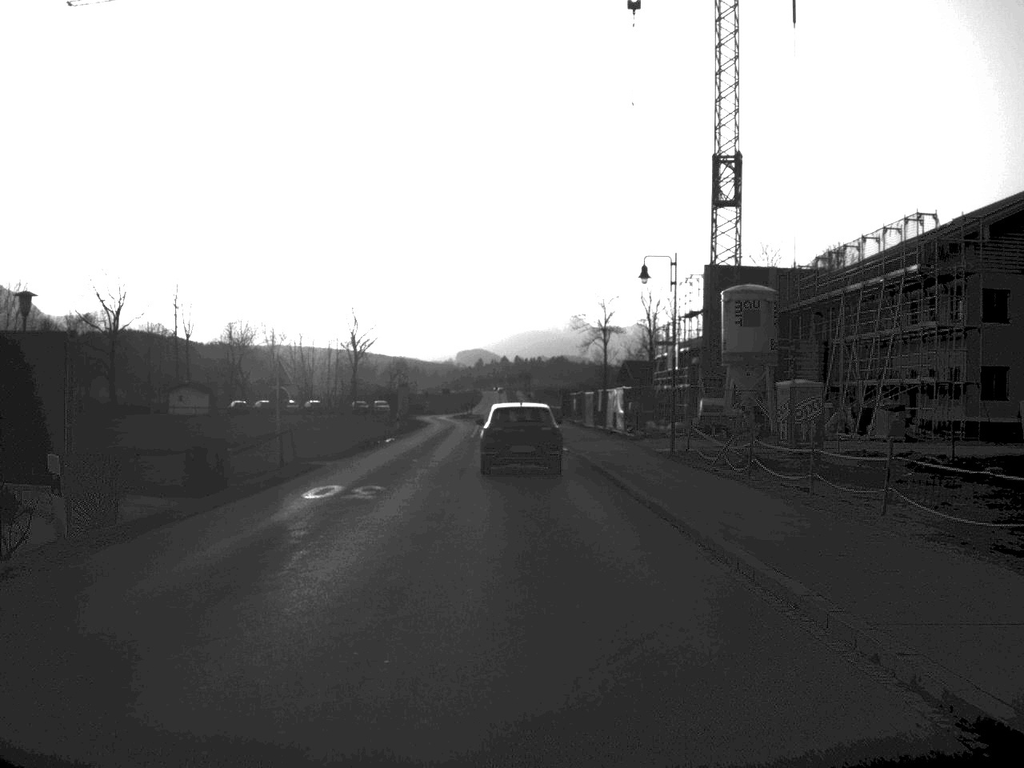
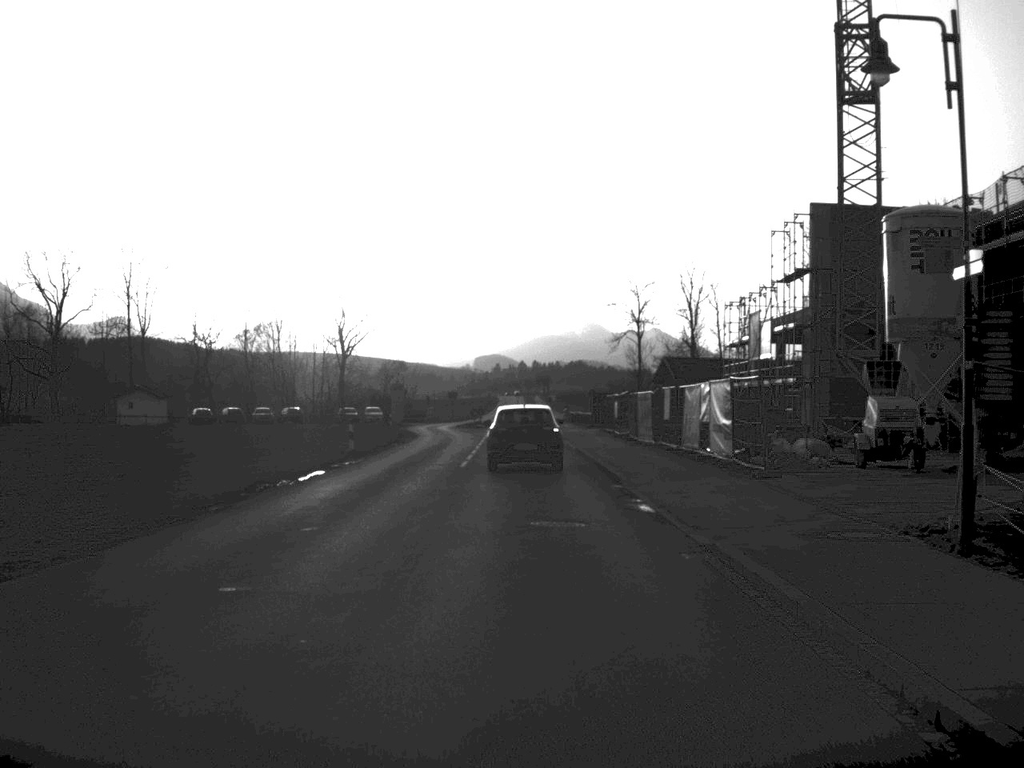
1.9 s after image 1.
(-0.2, +22.9) m; -1°
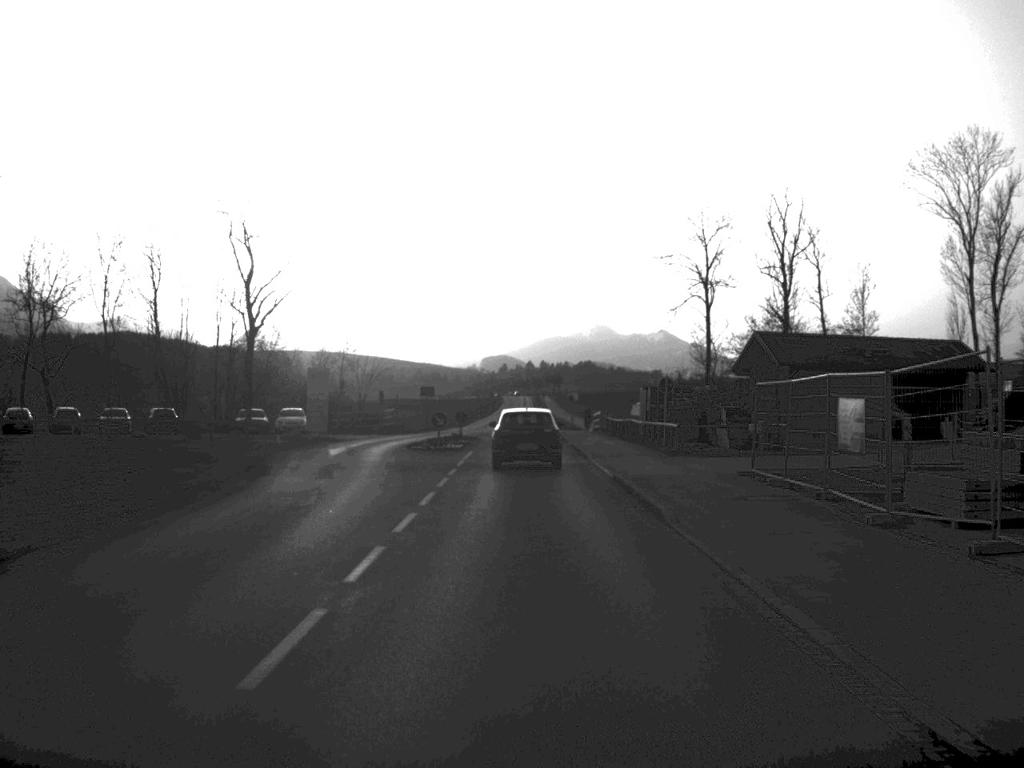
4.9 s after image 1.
(-0.1, +43.6) m; 0°
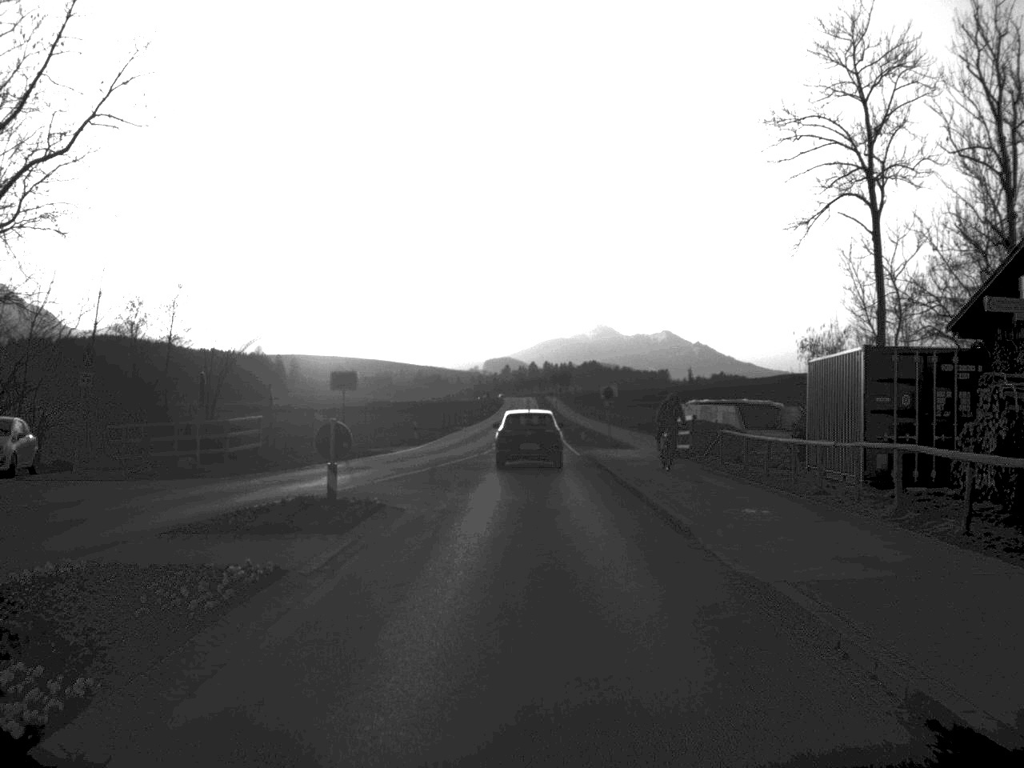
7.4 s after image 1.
(0.0, +41.8) m; 0°
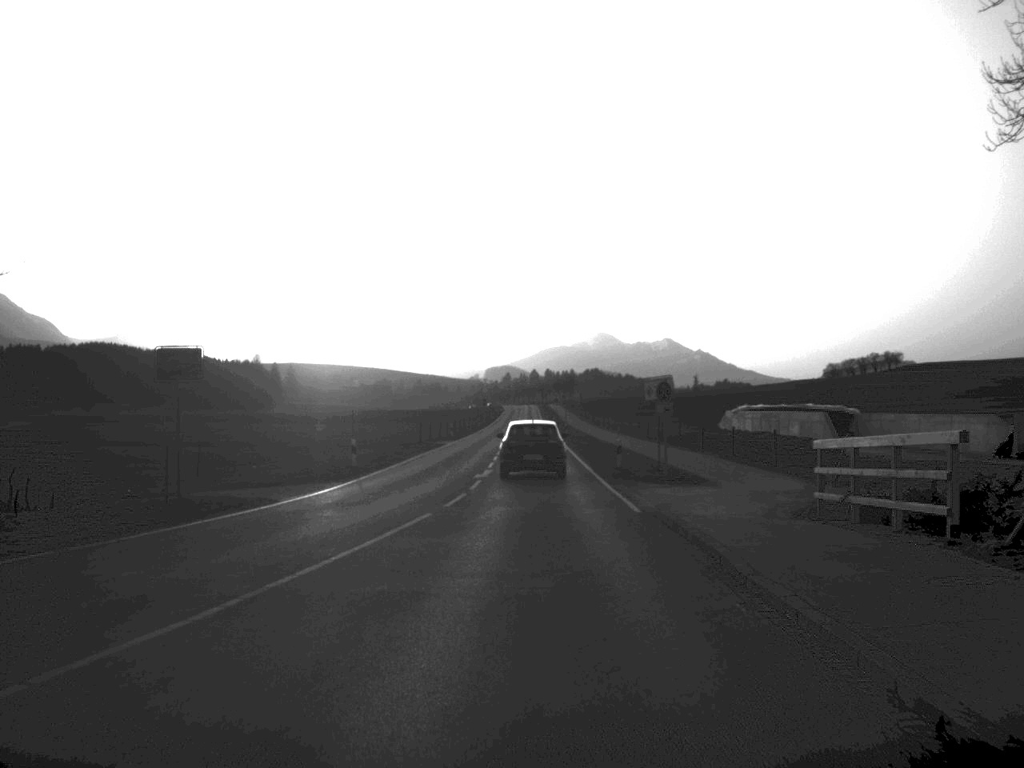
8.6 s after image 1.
(0.0, +22.6) m; 0°
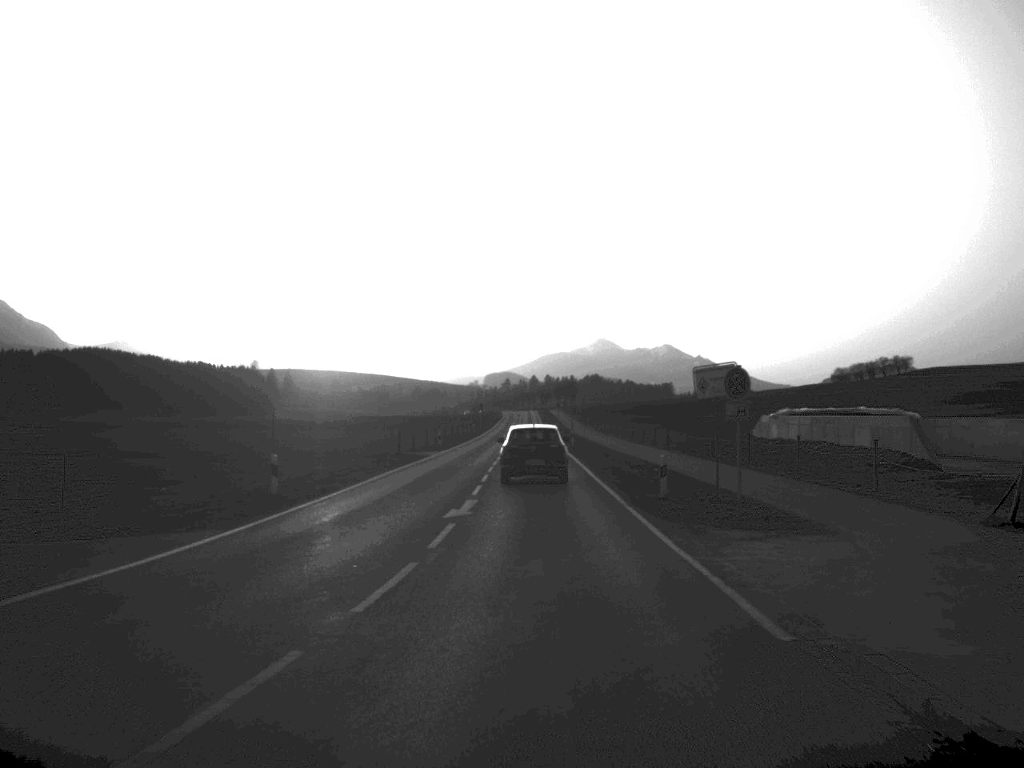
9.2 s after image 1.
(0.0, +12.5) m; 0°
